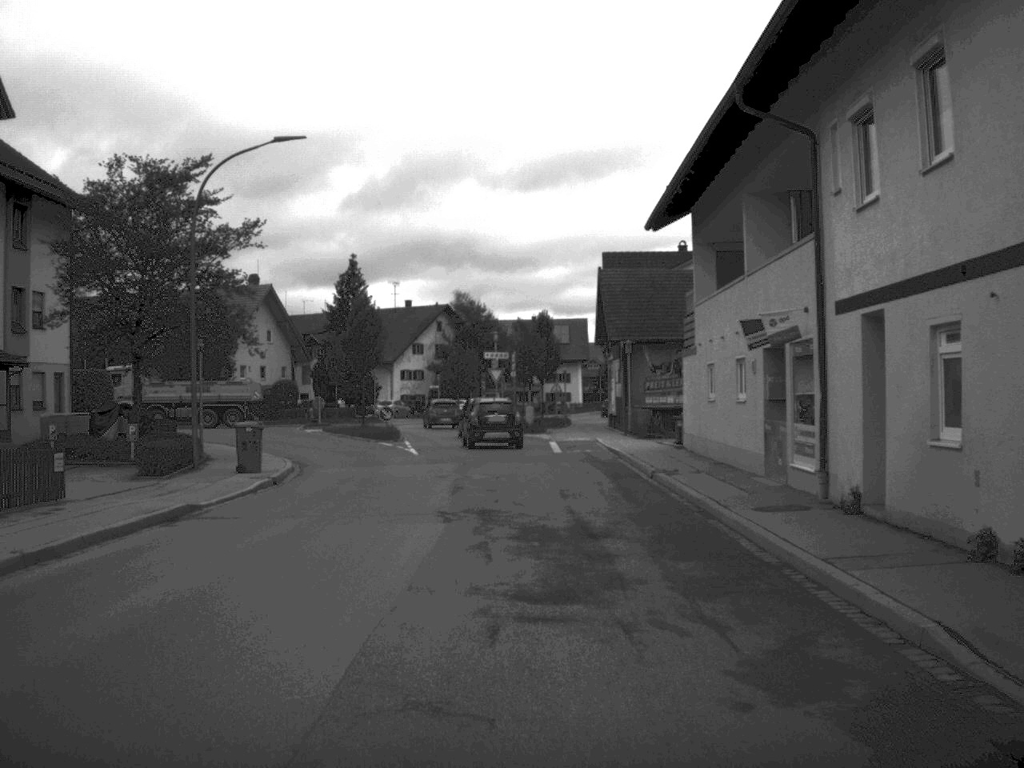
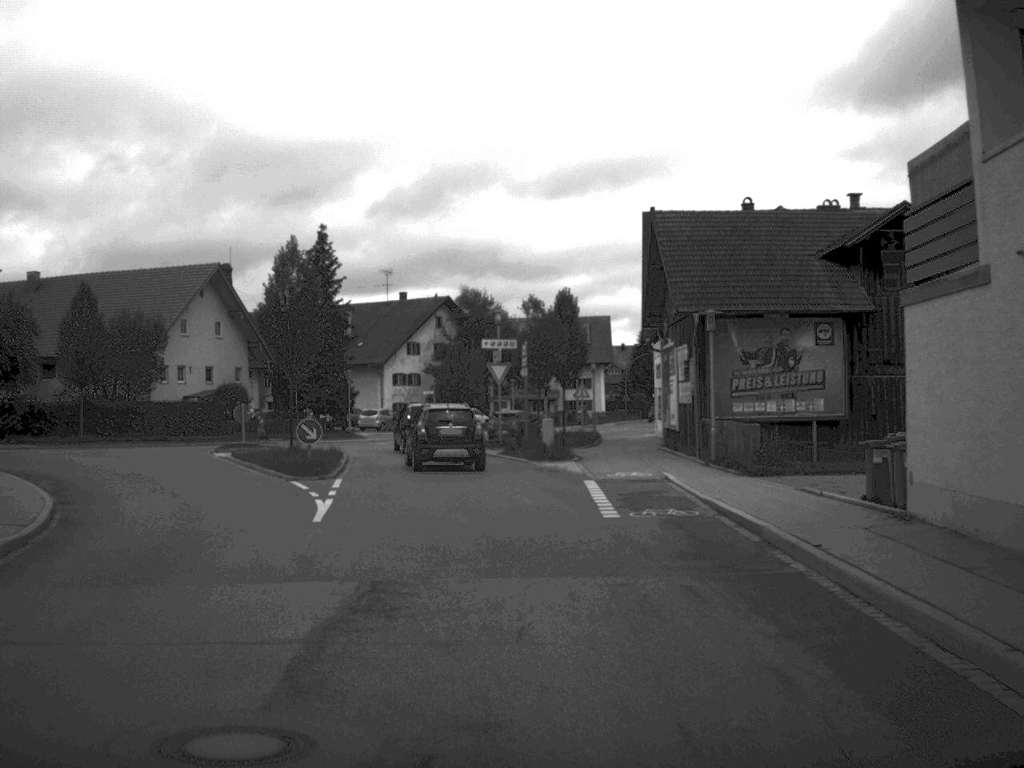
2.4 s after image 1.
(-0.1, +19.7) m; -1°
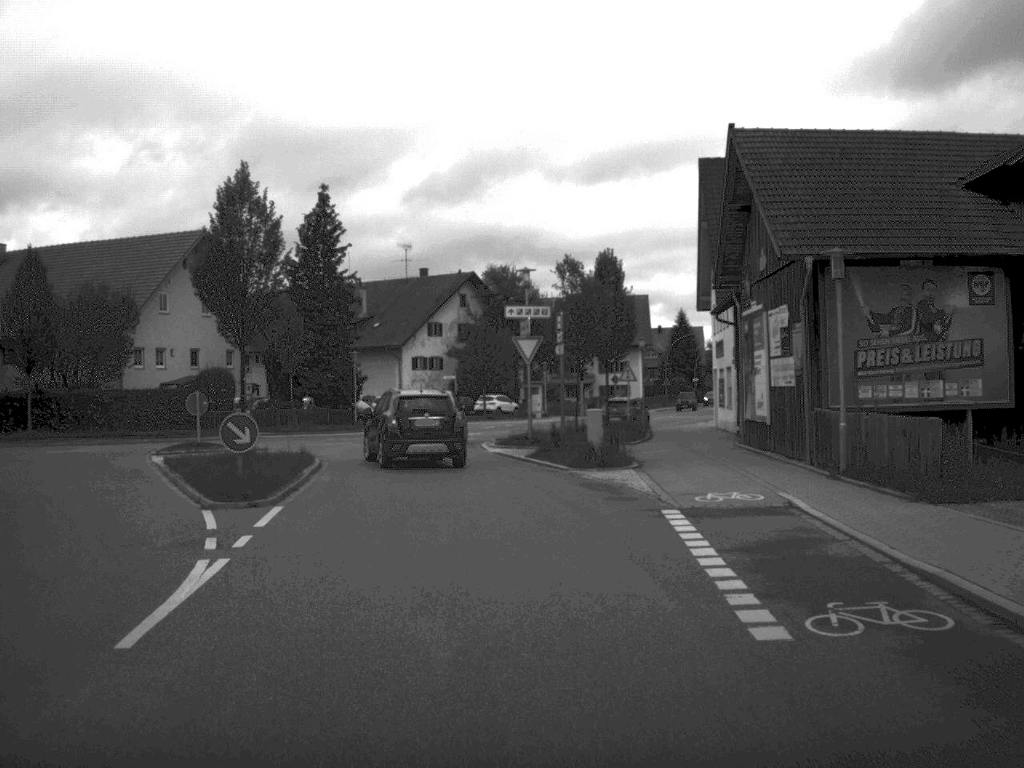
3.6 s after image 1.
(-0.1, +10.0) m; -1°
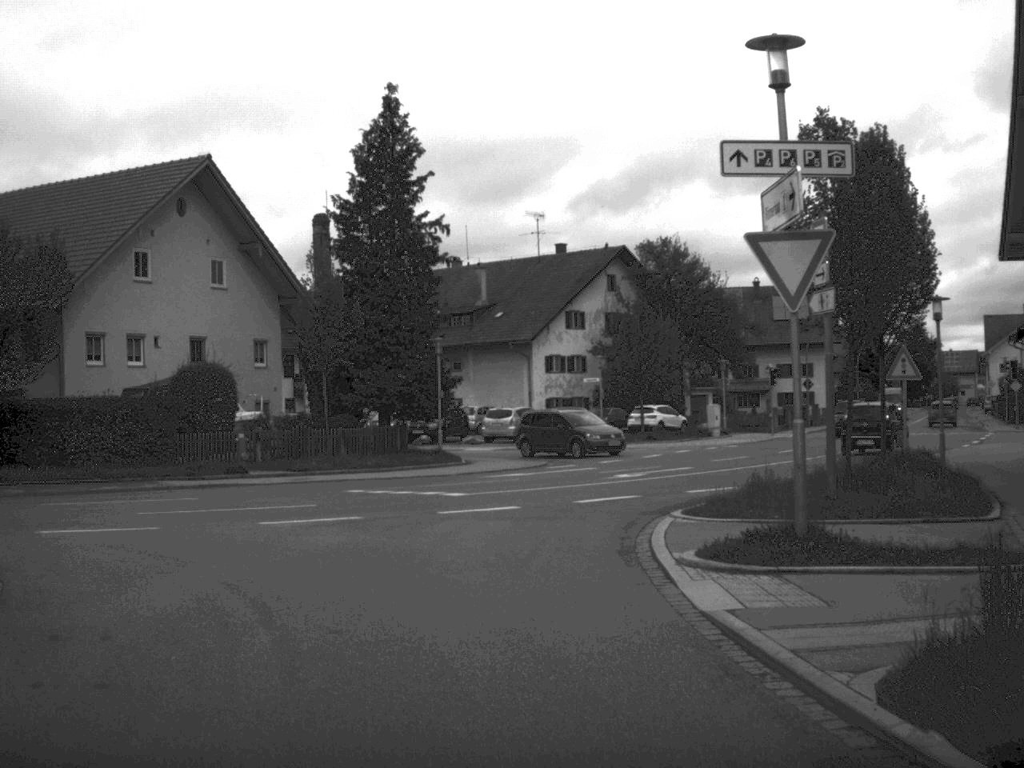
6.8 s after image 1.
(-0.8, +22.9) m; -7°
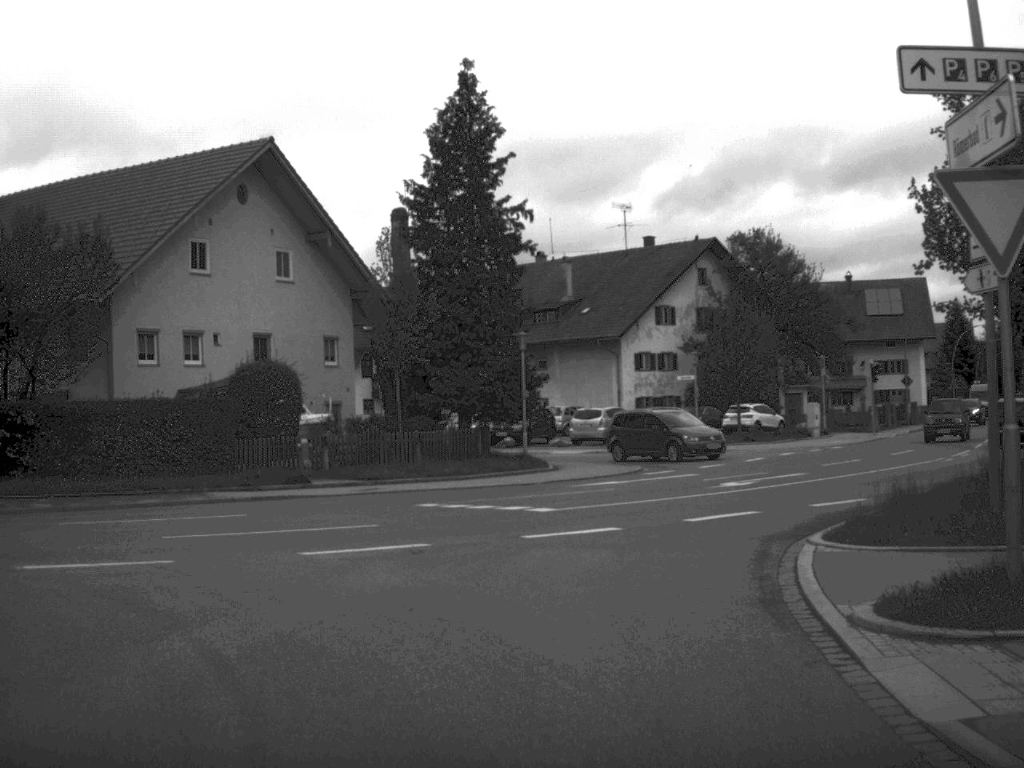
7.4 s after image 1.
(-0.1, +3.2) m; -4°
